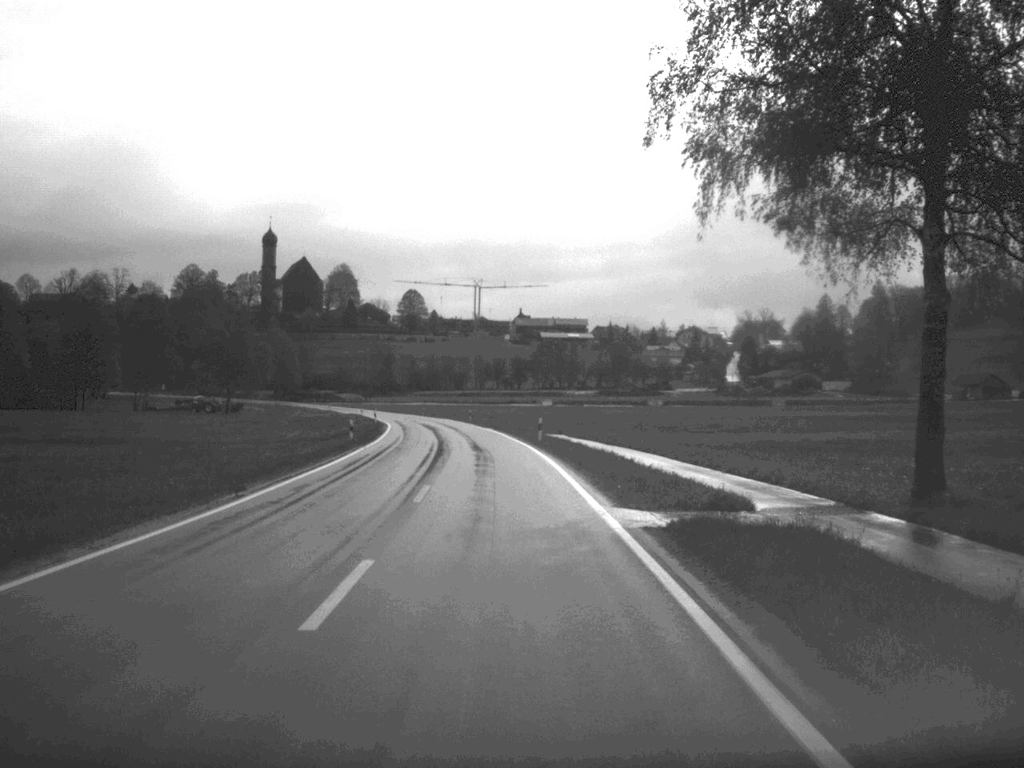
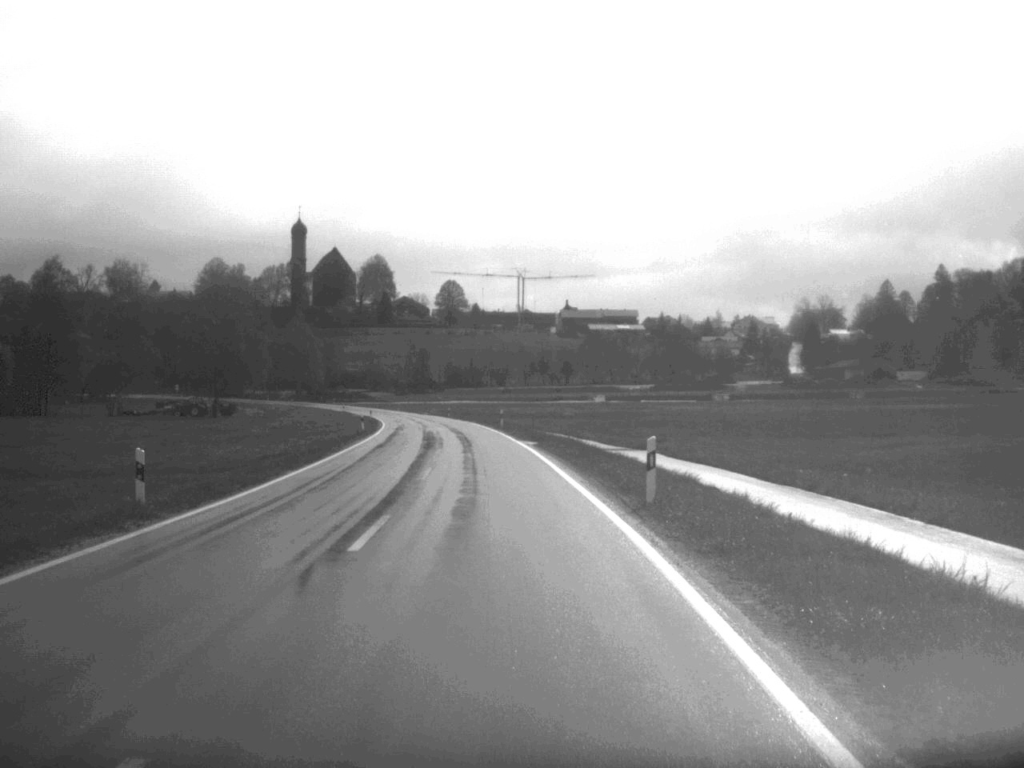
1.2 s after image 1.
(-0.6, +31.2) m; -2°
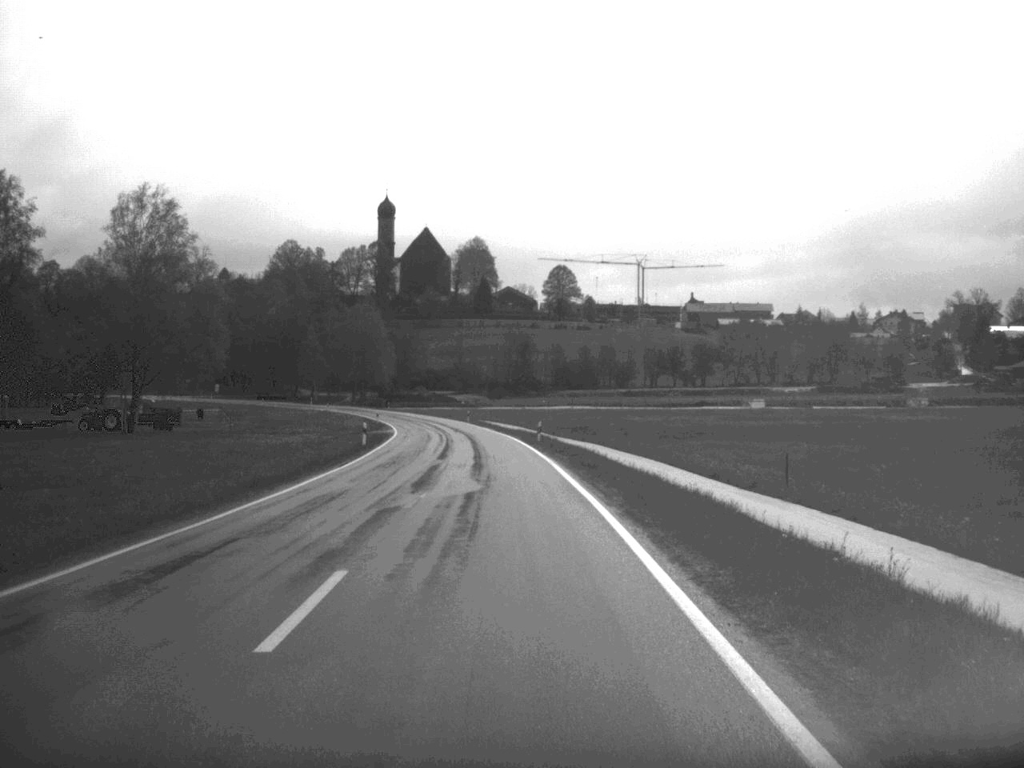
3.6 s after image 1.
(-3.0, +64.4) m; -5°
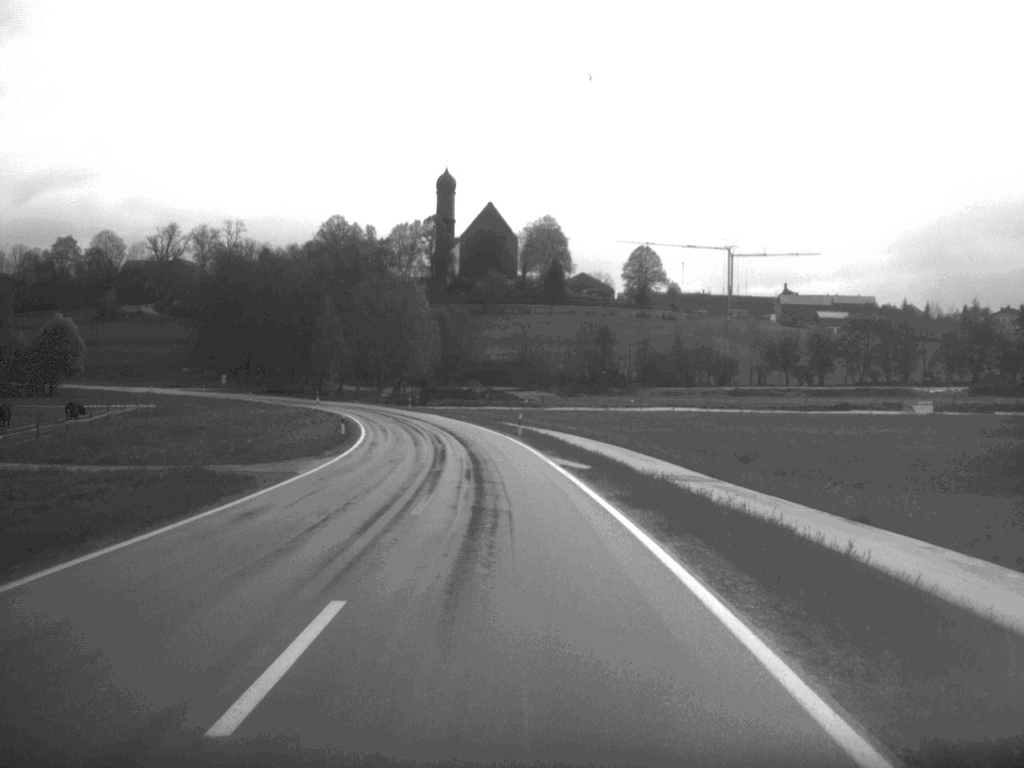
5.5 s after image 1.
(-1.5, +49.6) m; -3°
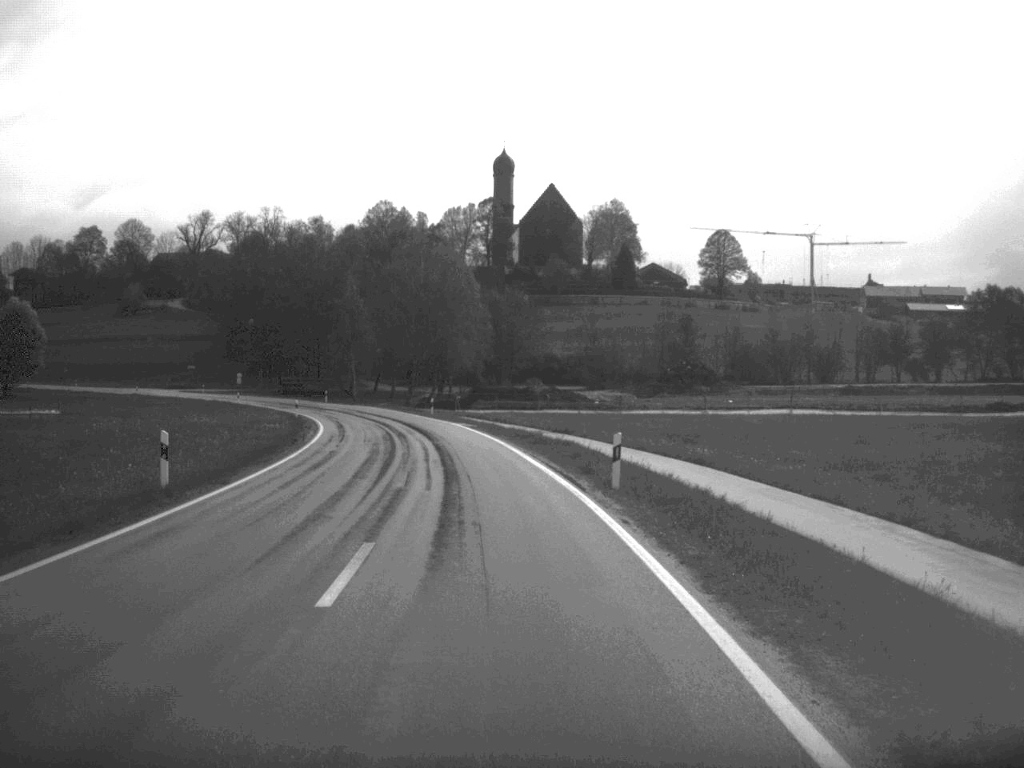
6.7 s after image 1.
(-0.7, +31.9) m; -3°
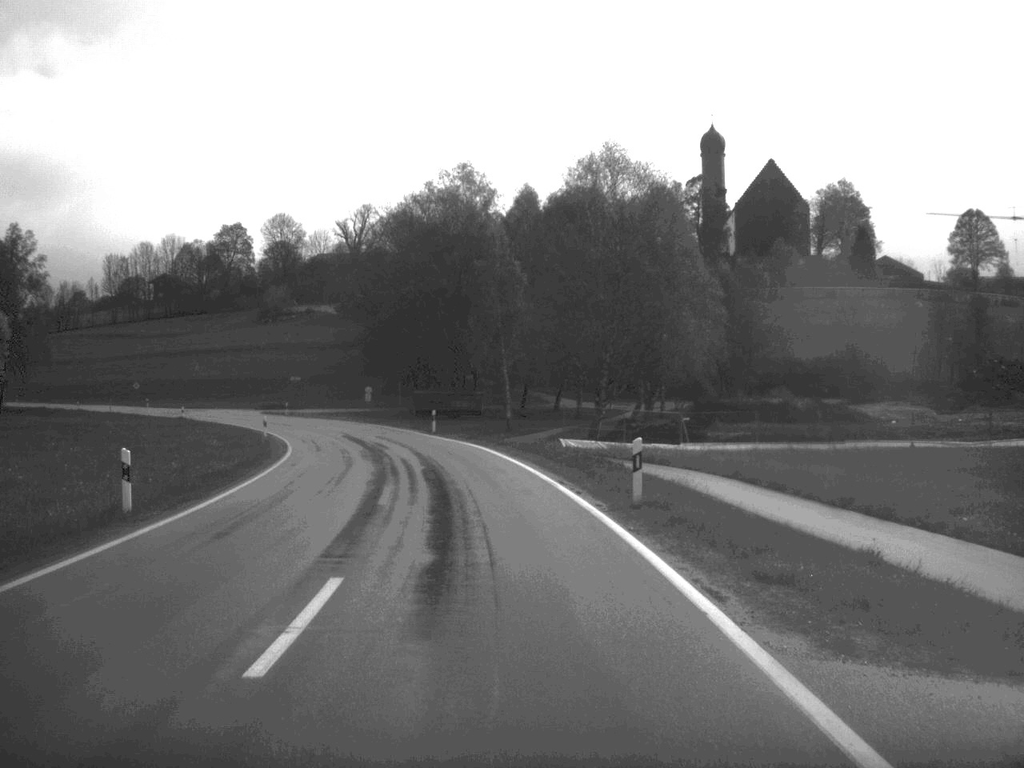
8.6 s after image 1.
(-3.7, +49.7) m; -9°
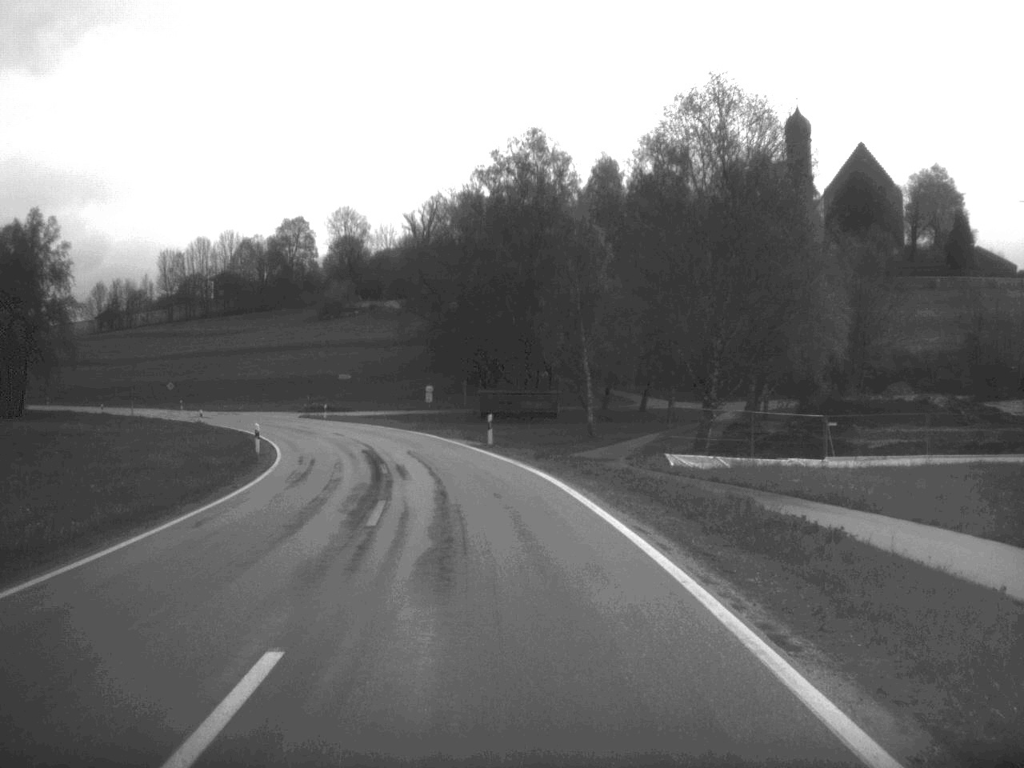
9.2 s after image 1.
(-0.5, +15.1) m; -3°
